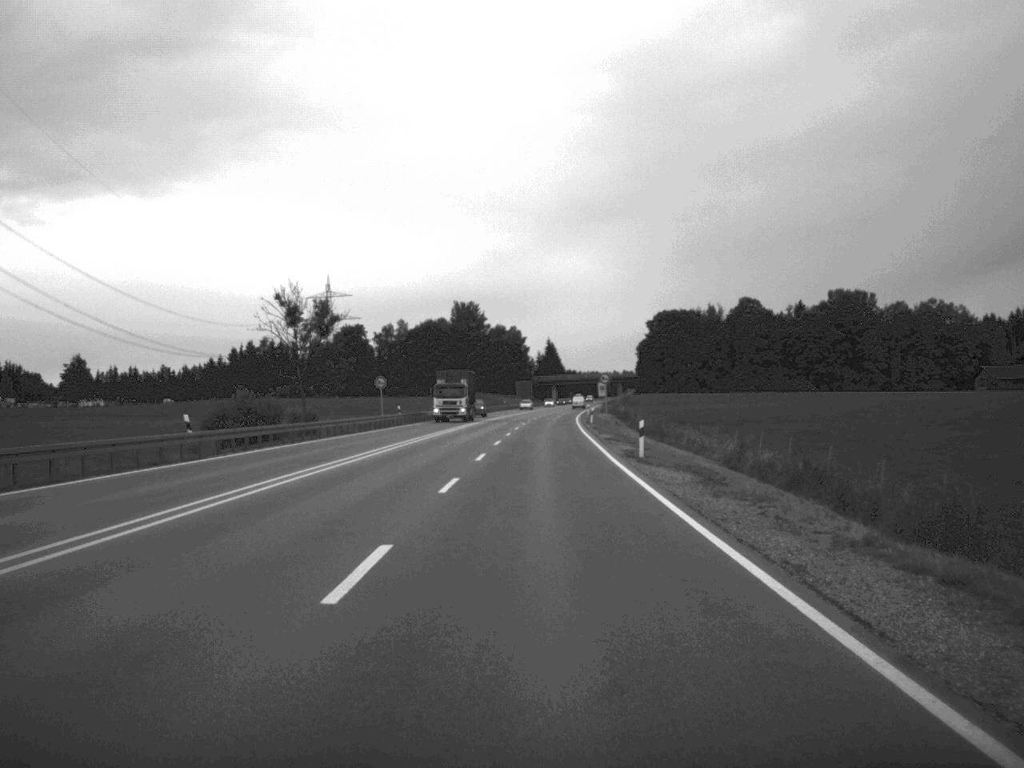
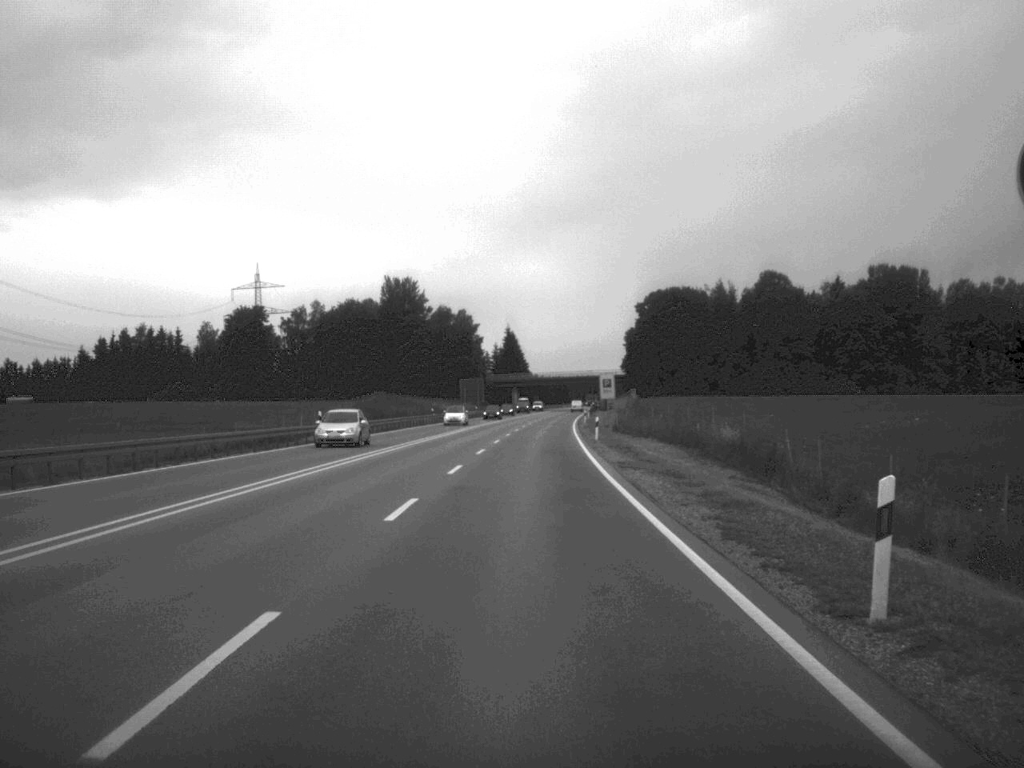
(+1.3, +75.9) m; +2°
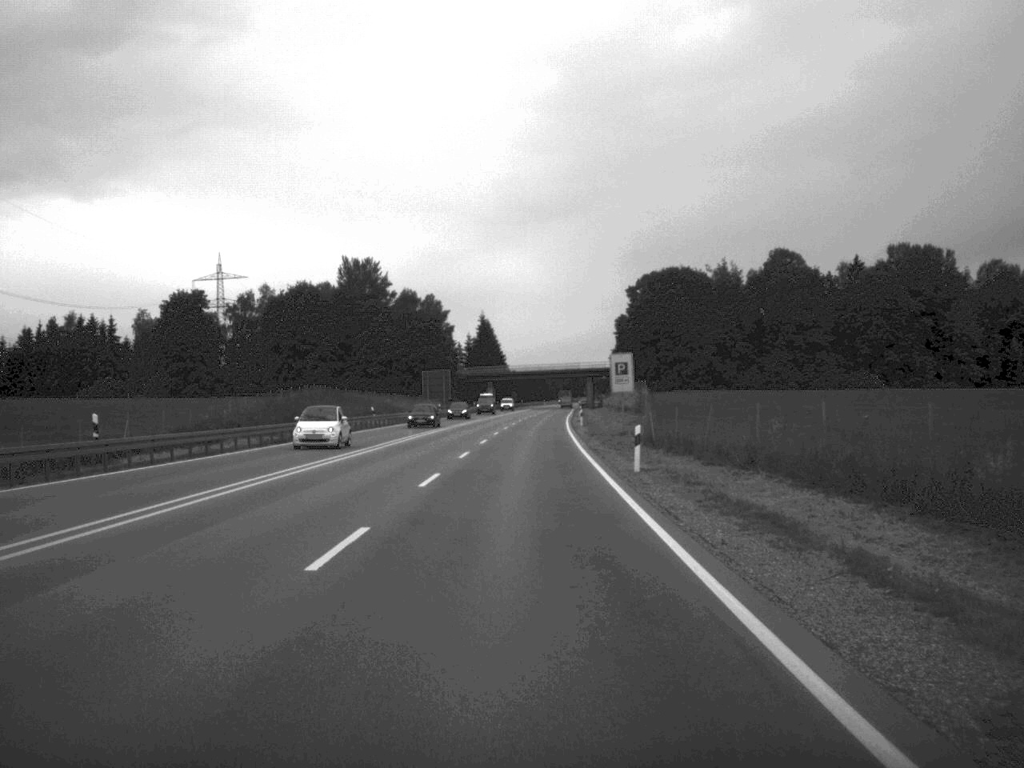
(+0.2, +29.3) m; +1°
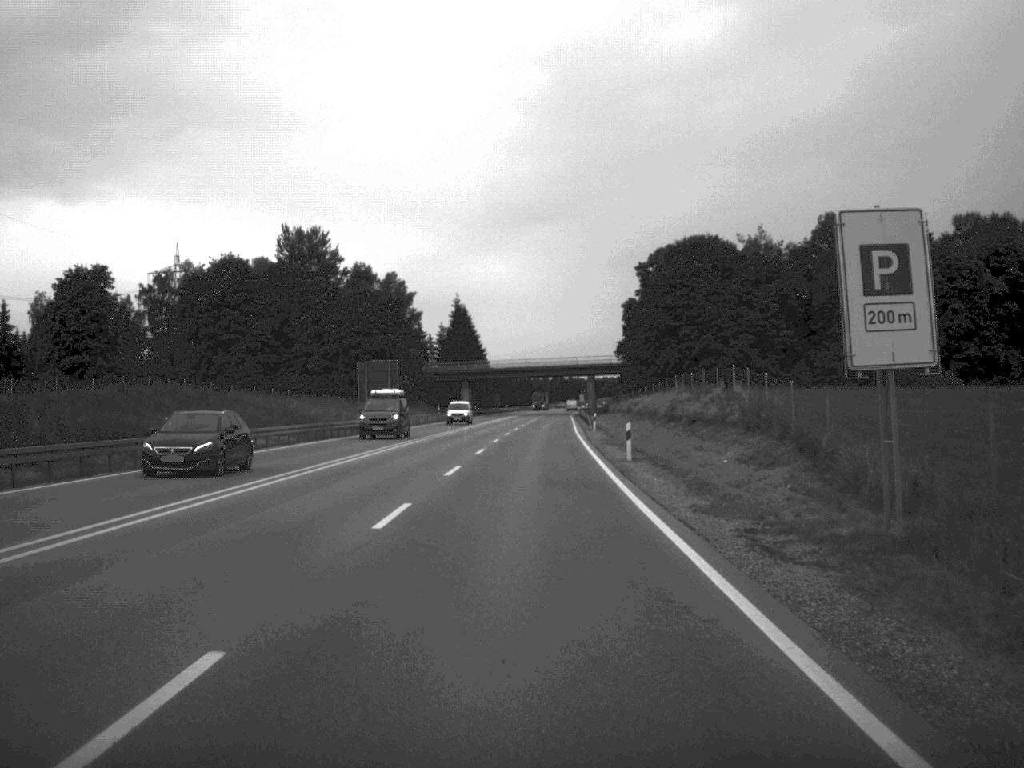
(+0.1, +43.6) m; 0°
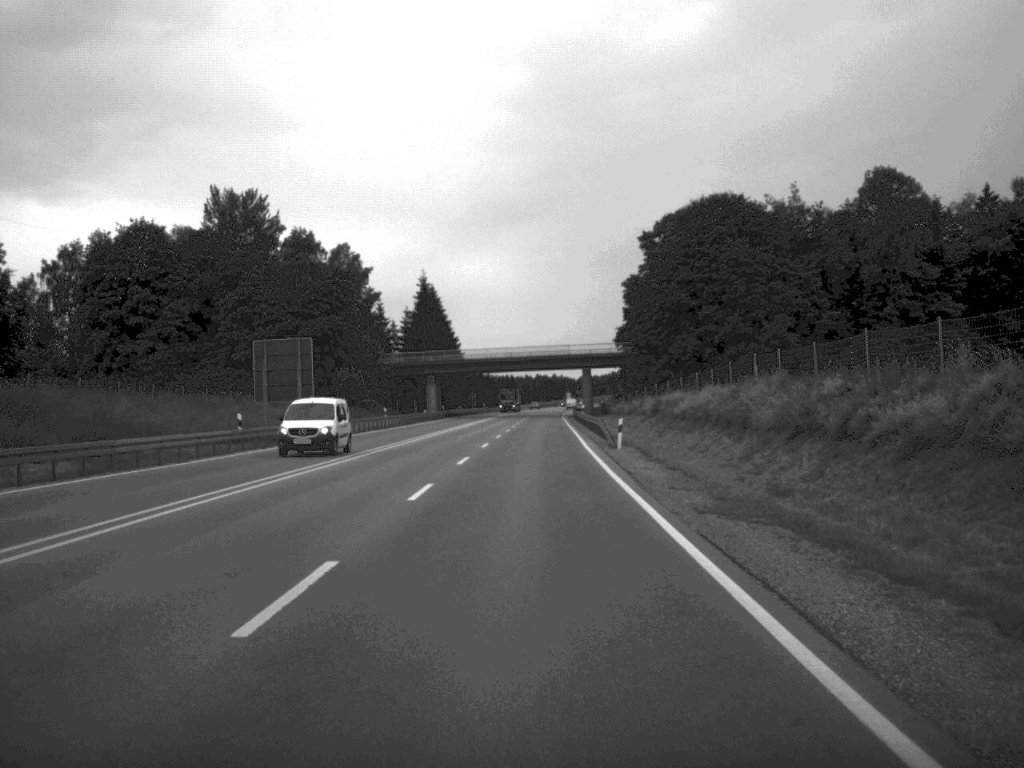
(+0.2, +31.3) m; +1°
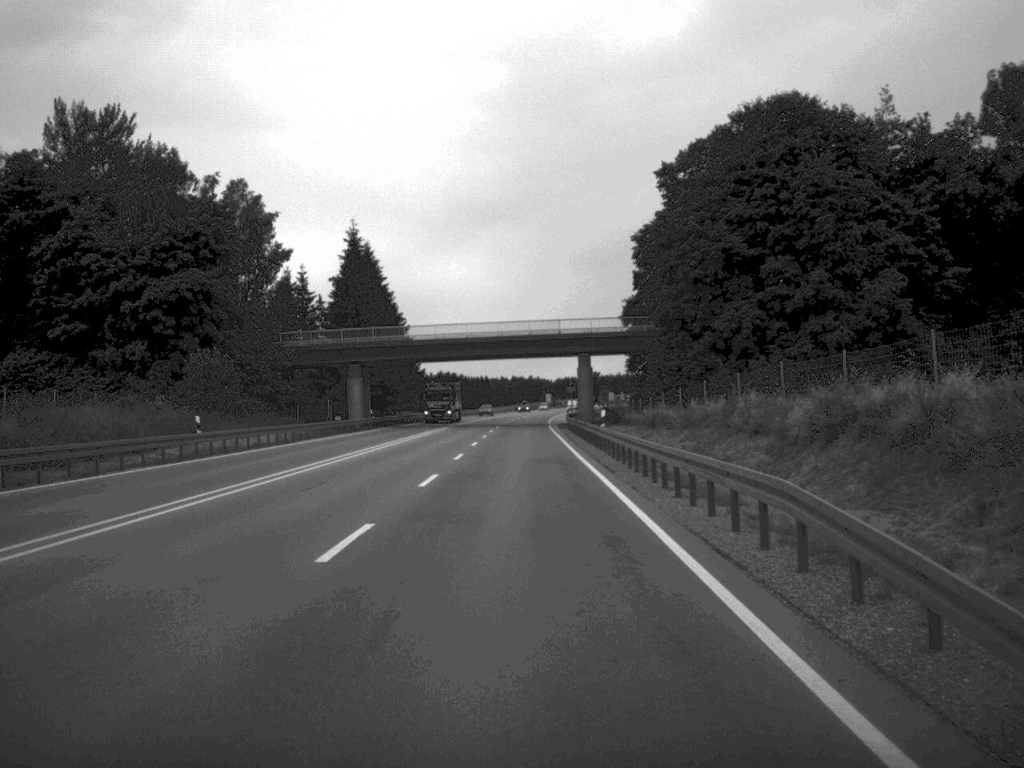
(+0.4, +43.5) m; +1°
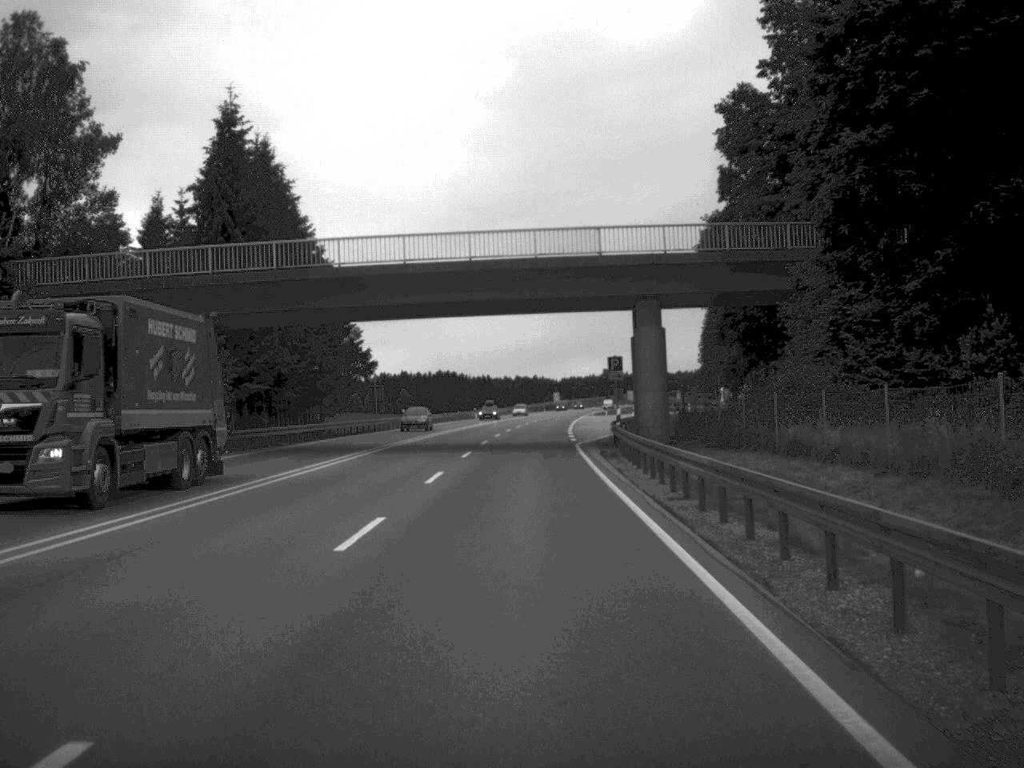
(-0.1, +46.8) m; 0°
